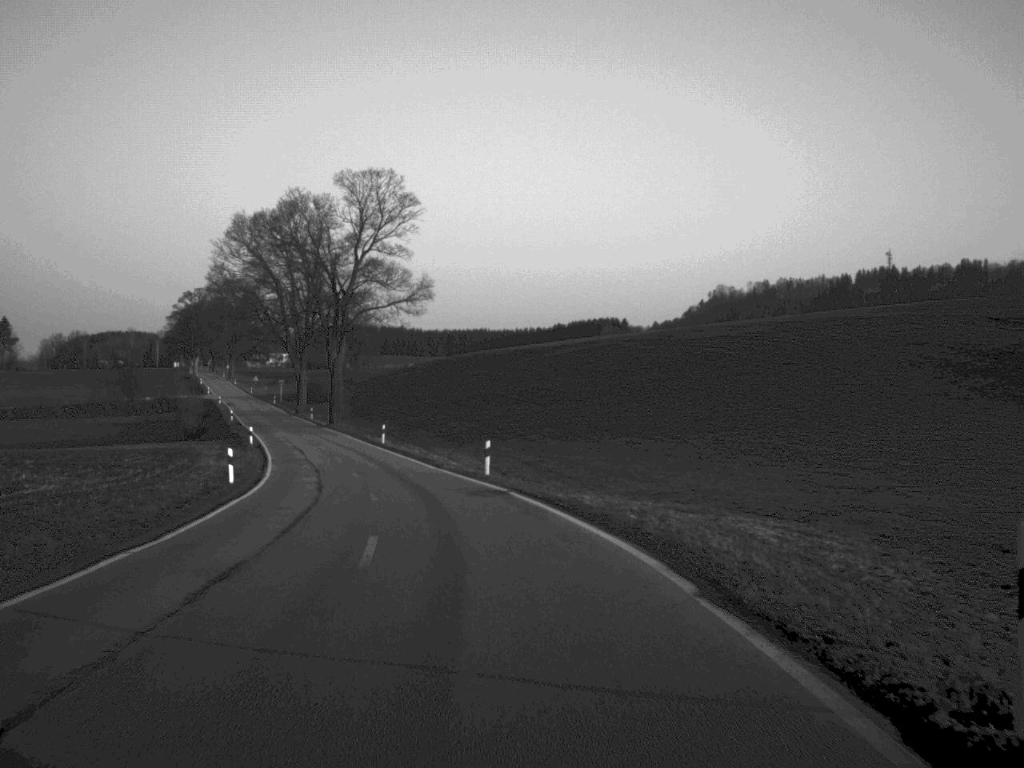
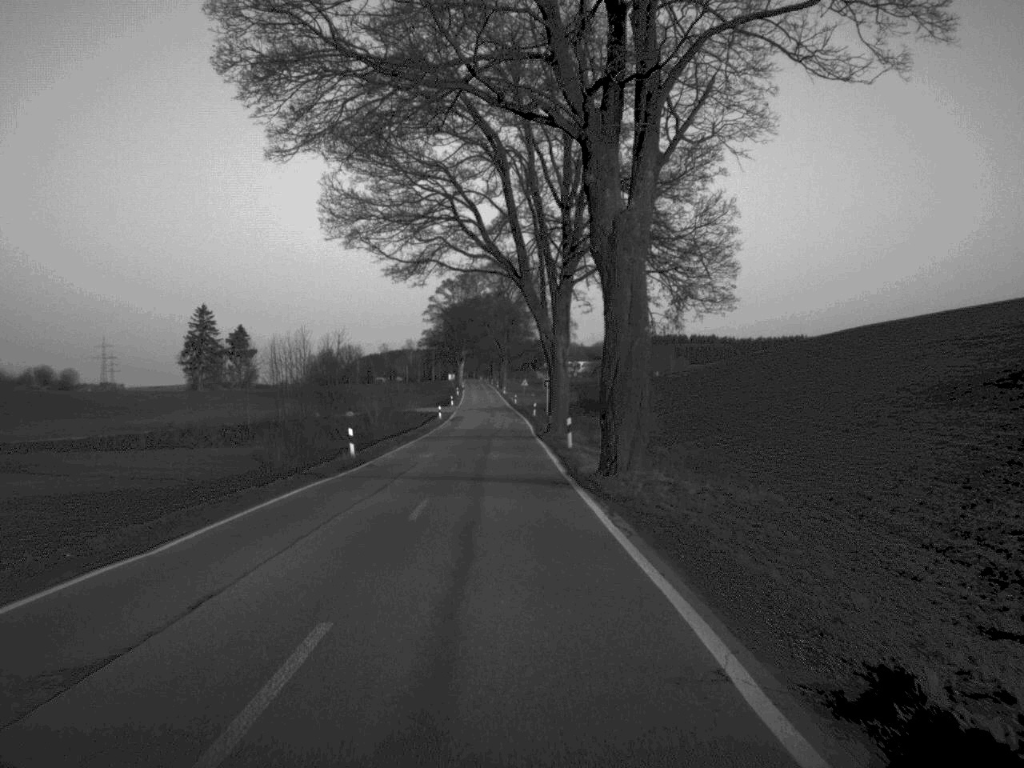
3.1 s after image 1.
(-9.2, +65.7) m; -13°
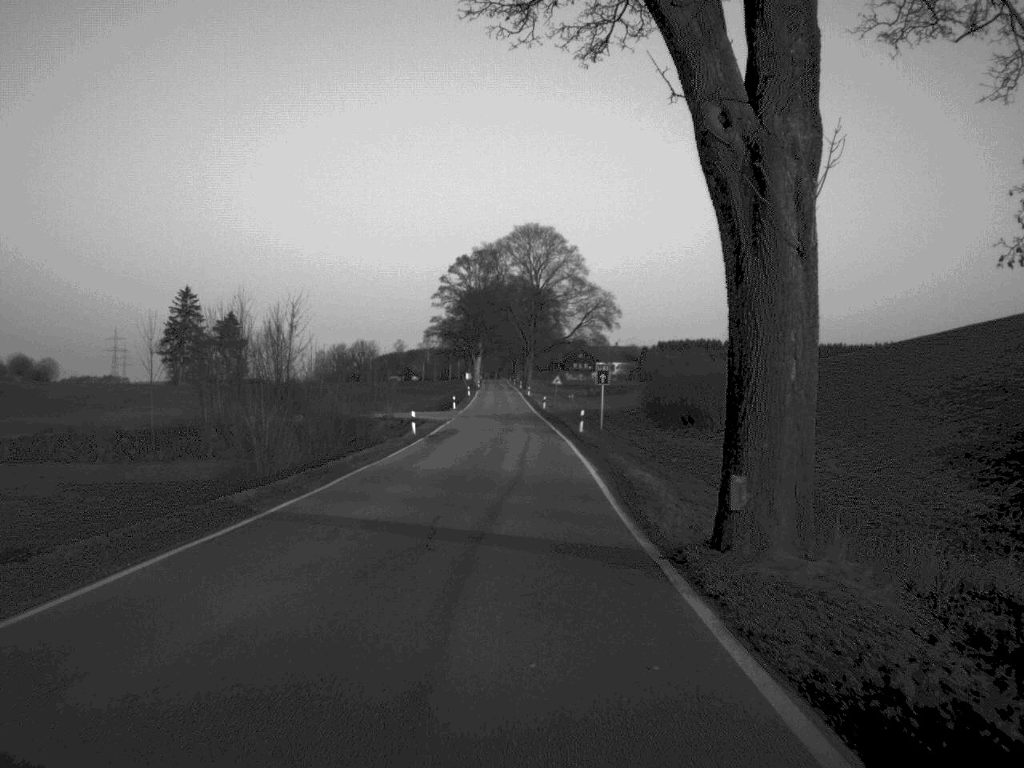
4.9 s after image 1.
(-0.6, +40.5) m; -1°
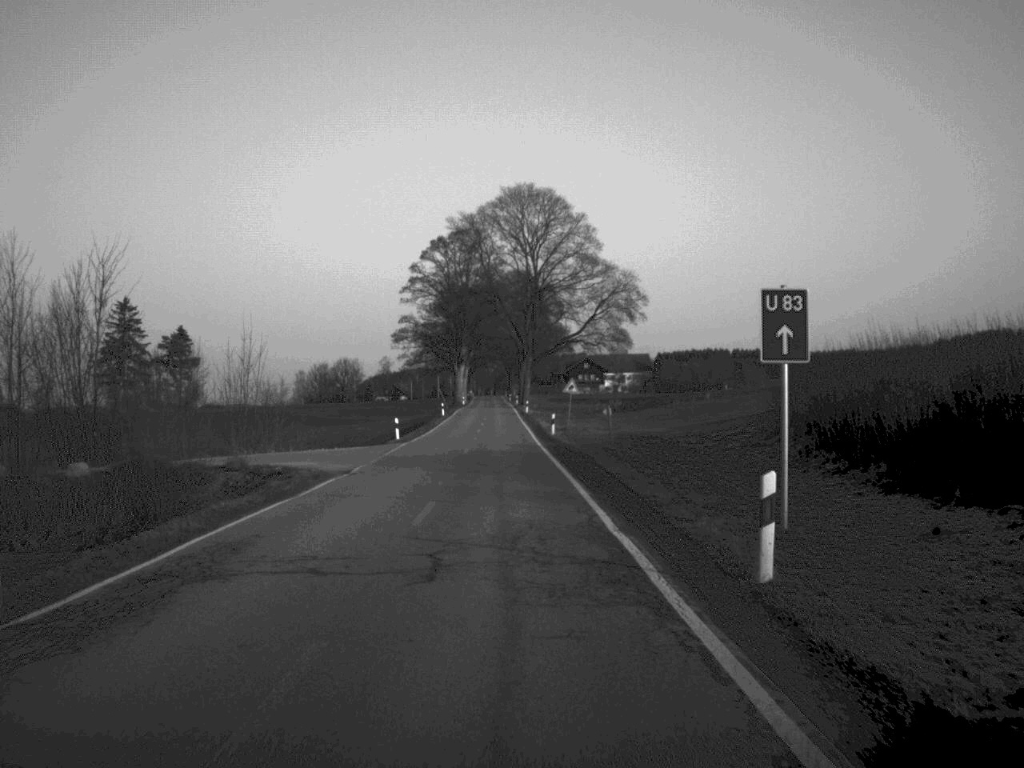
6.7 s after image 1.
(+0.2, +41.4) m; 0°
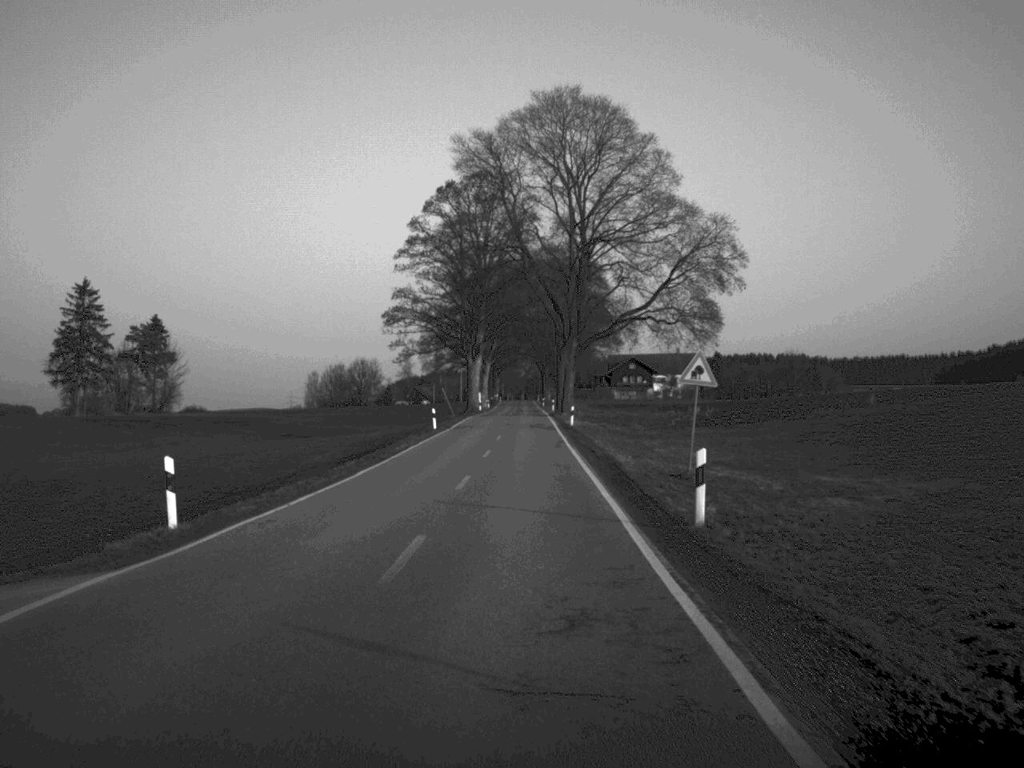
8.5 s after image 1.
(-0.6, +40.0) m; -1°
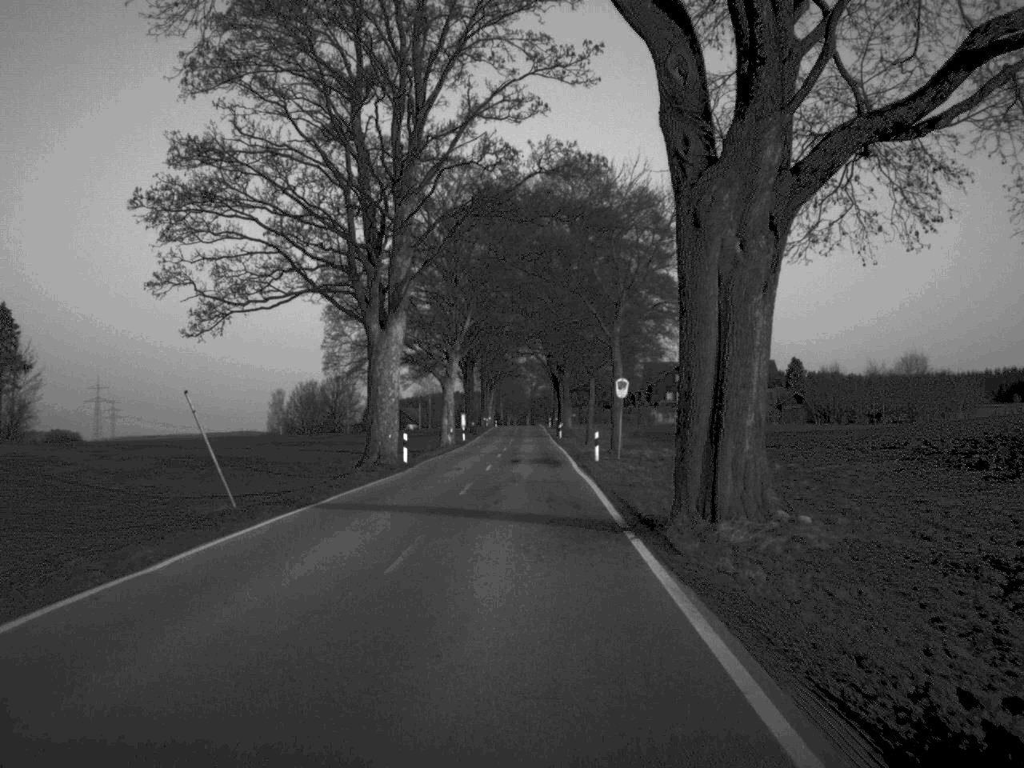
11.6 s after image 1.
(+0.3, +68.5) m; 0°
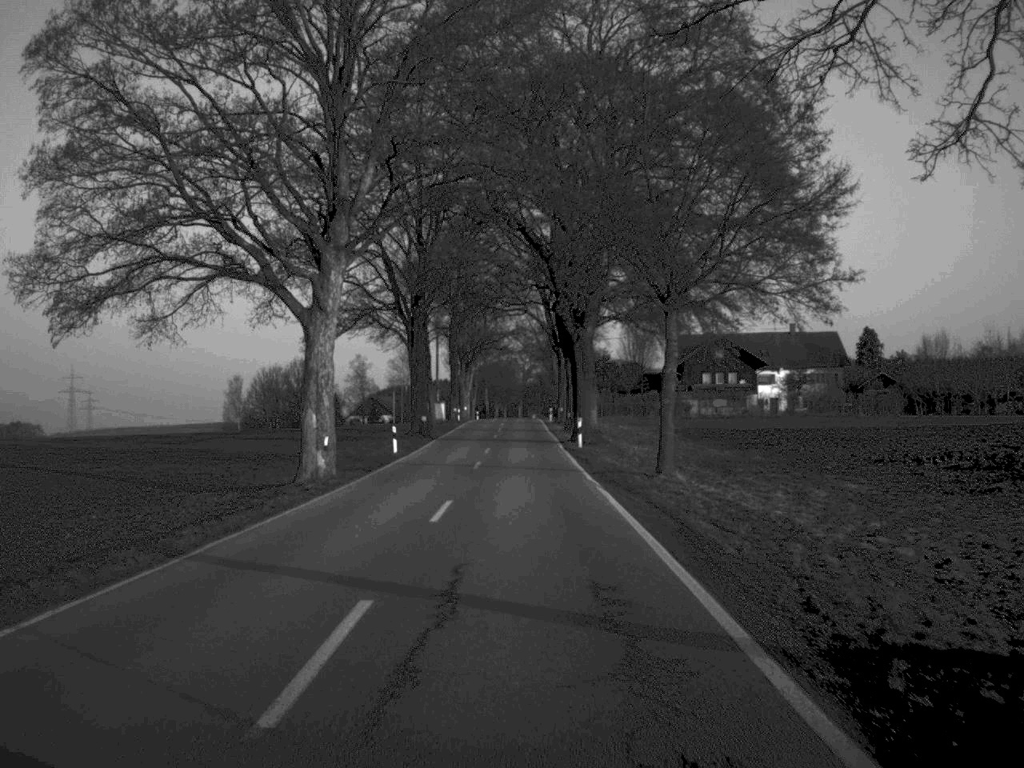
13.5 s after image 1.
(+0.2, +42.8) m; 0°
